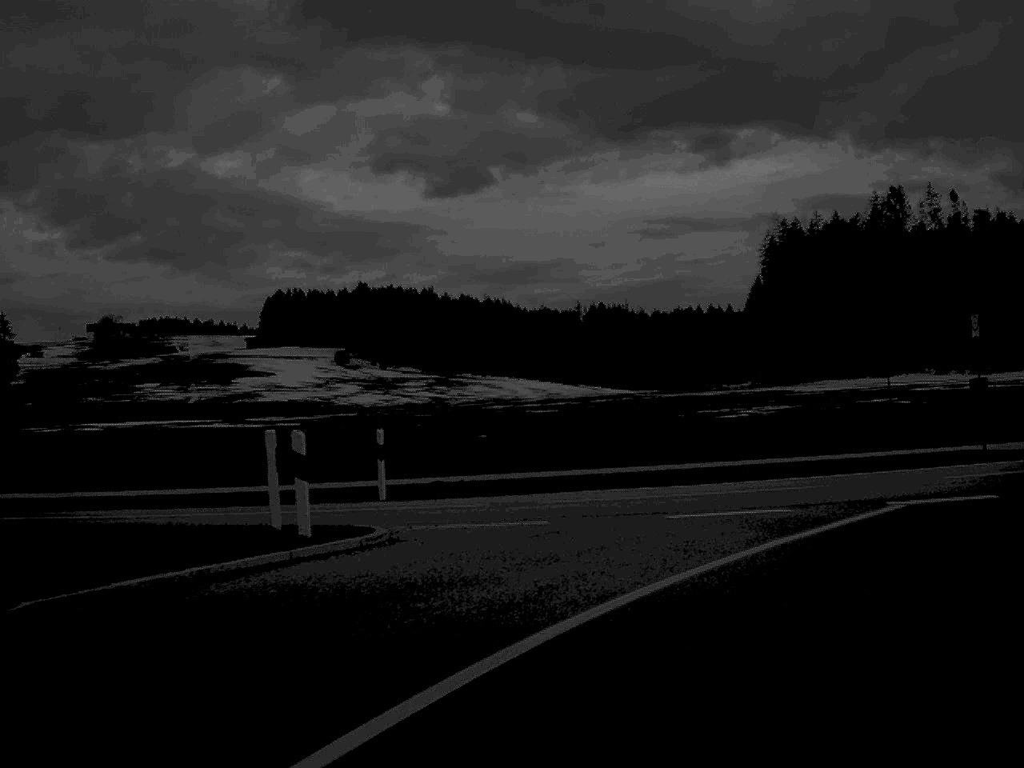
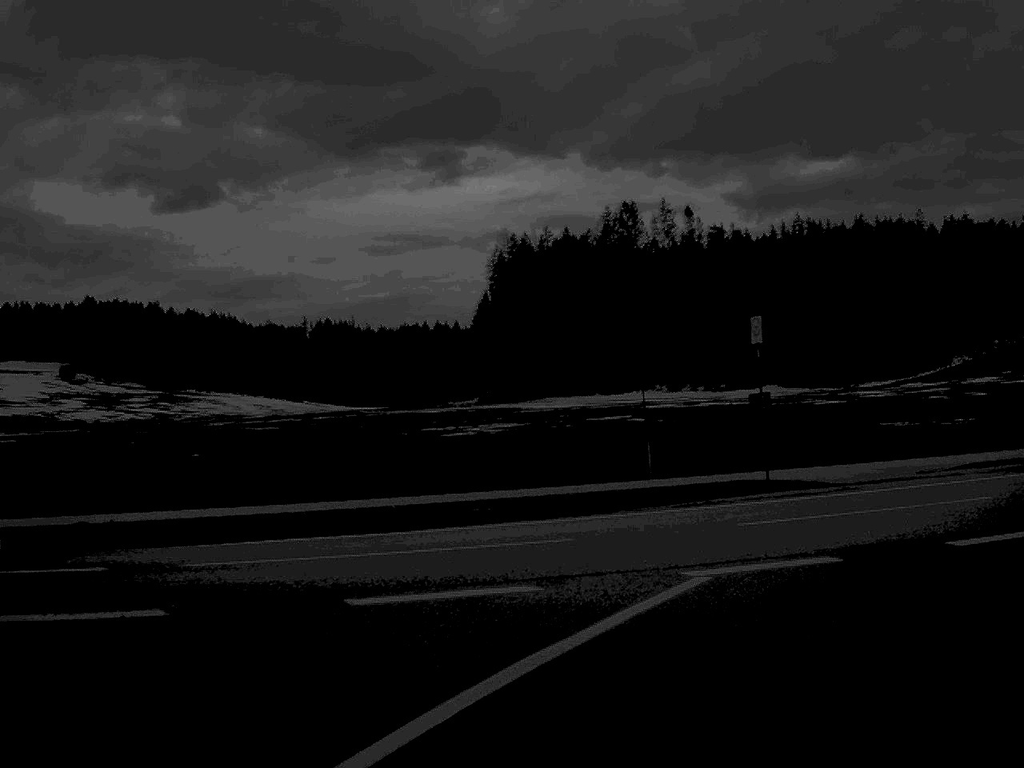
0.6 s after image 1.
(+0.5, +5.0) m; +12°
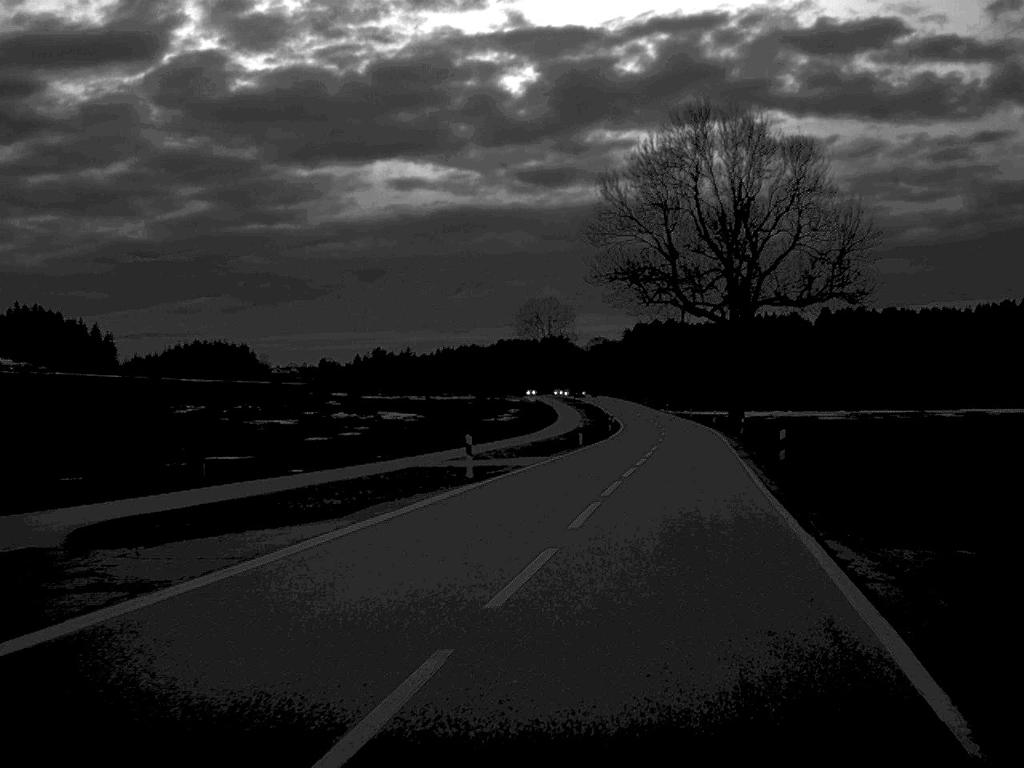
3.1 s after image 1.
(+9.2, +16.8) m; +58°
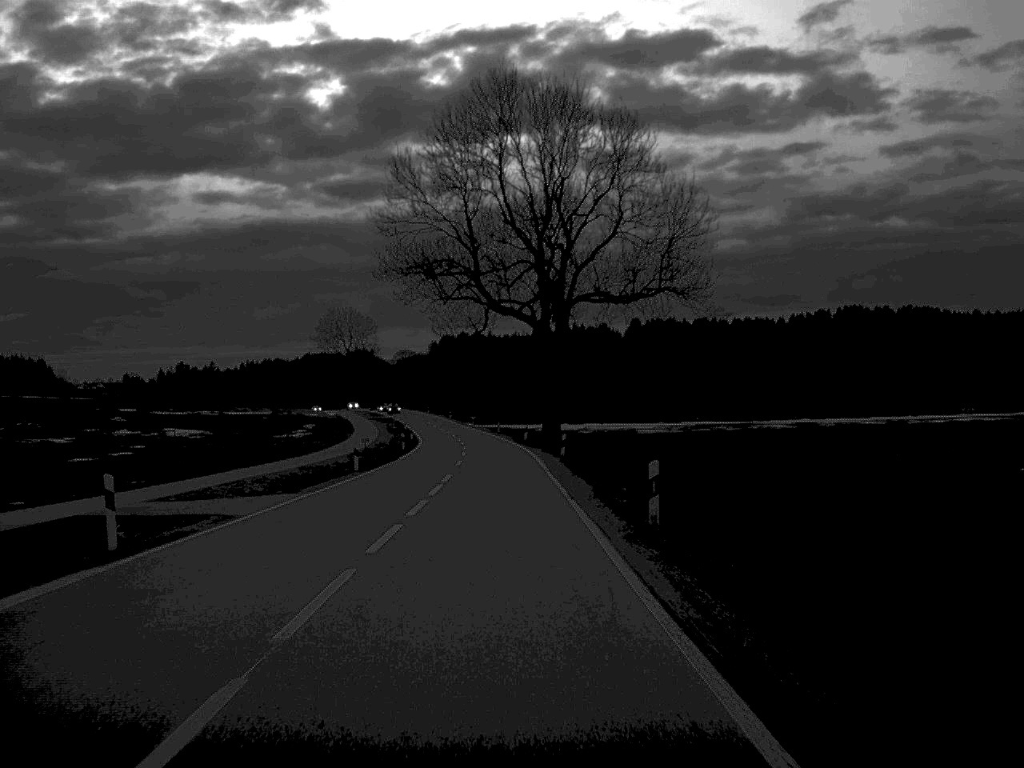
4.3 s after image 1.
(+1.4, +12.6) m; +8°
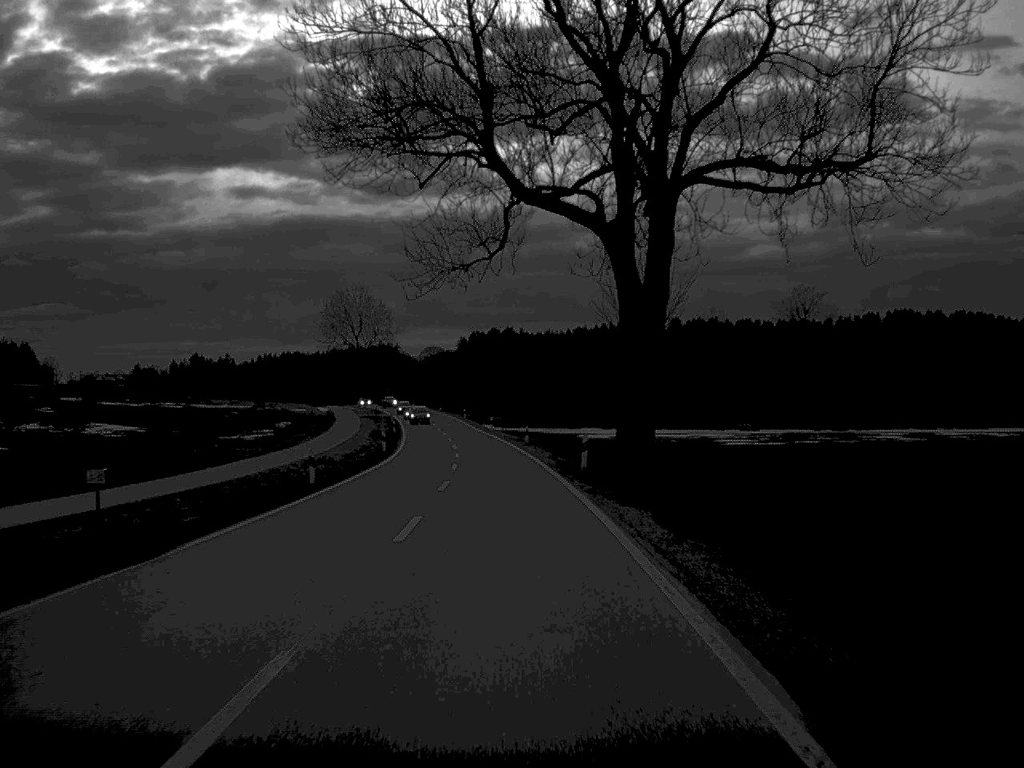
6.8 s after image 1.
(-0.6, +40.4) m; -1°
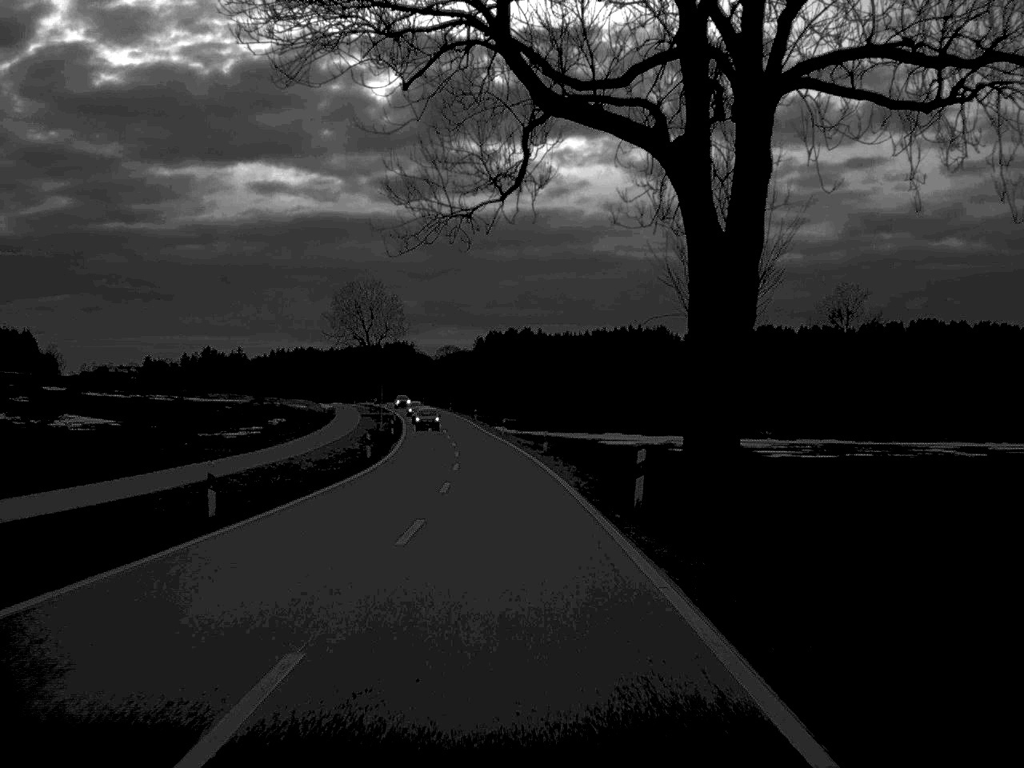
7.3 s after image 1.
(-0.1, +12.1) m; -1°
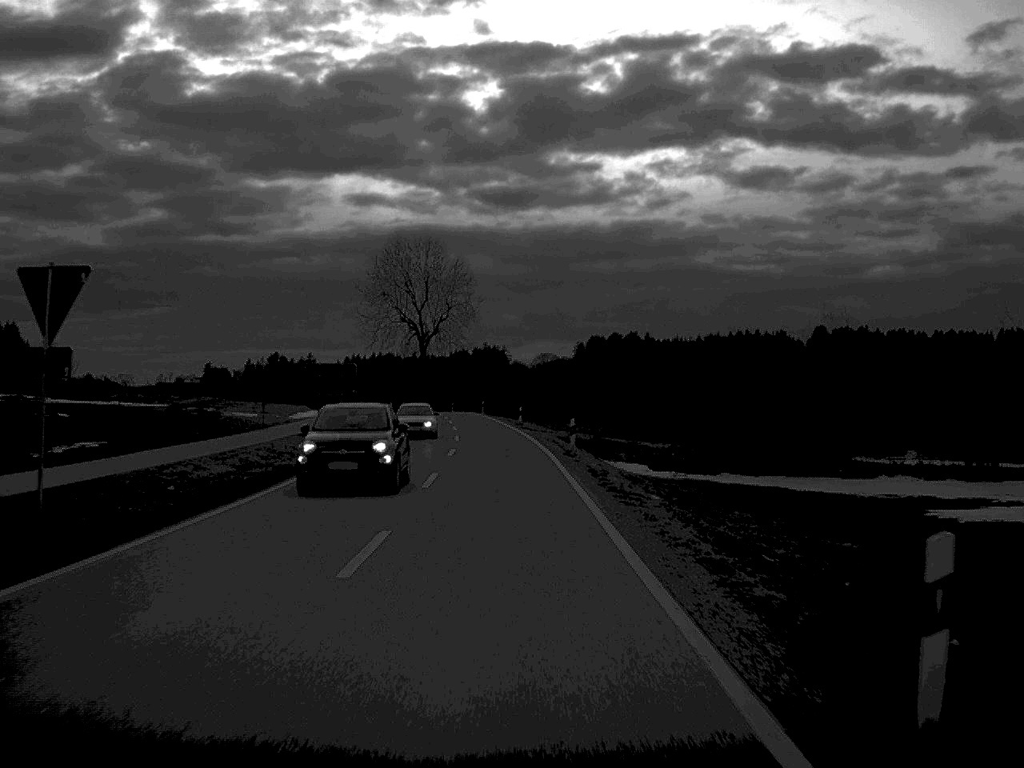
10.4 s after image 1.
(-2.7, +76.4) m; -4°
